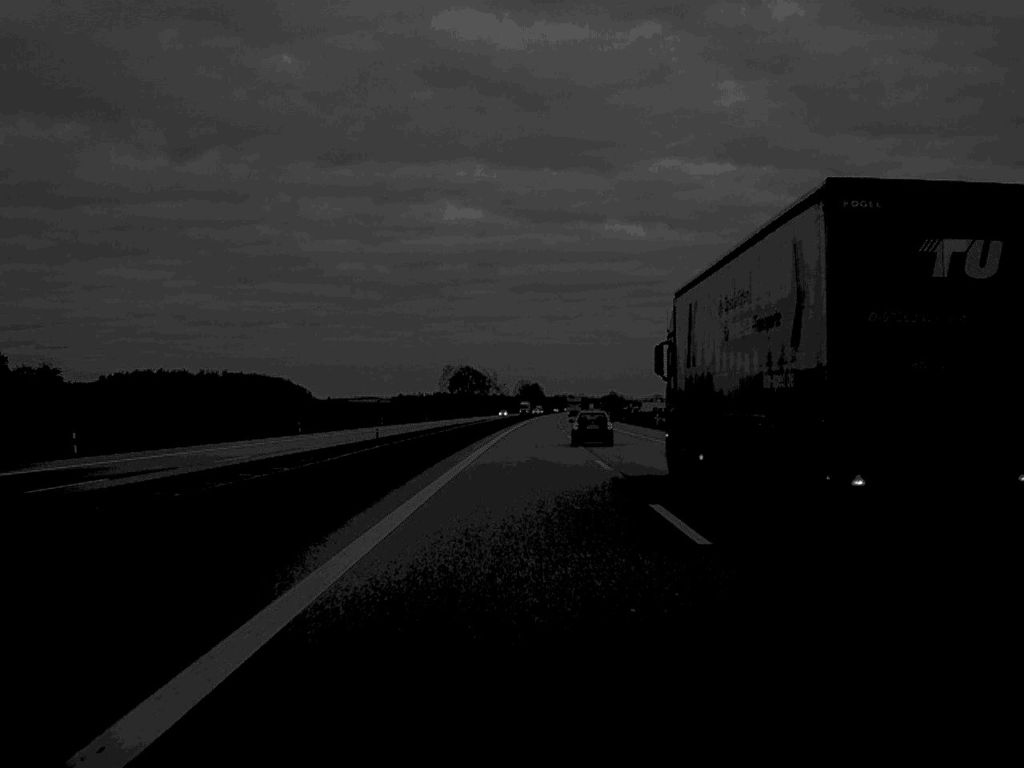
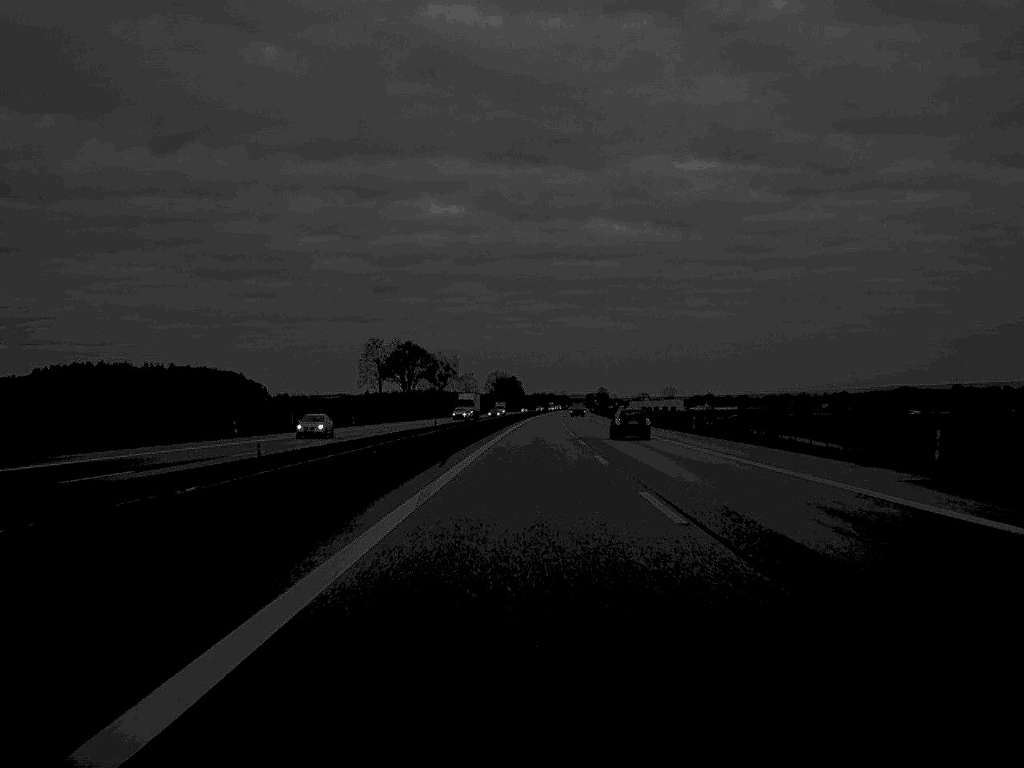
(+1.1, +123.7) m; +1°
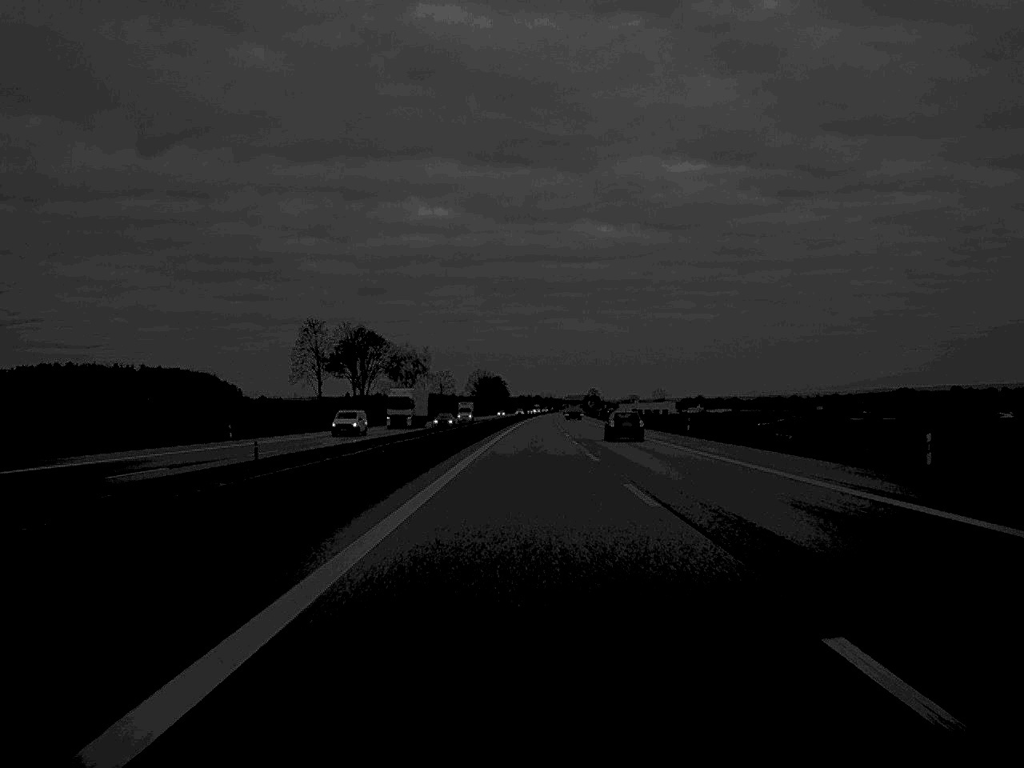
(+0.3, +50.5) m; +1°
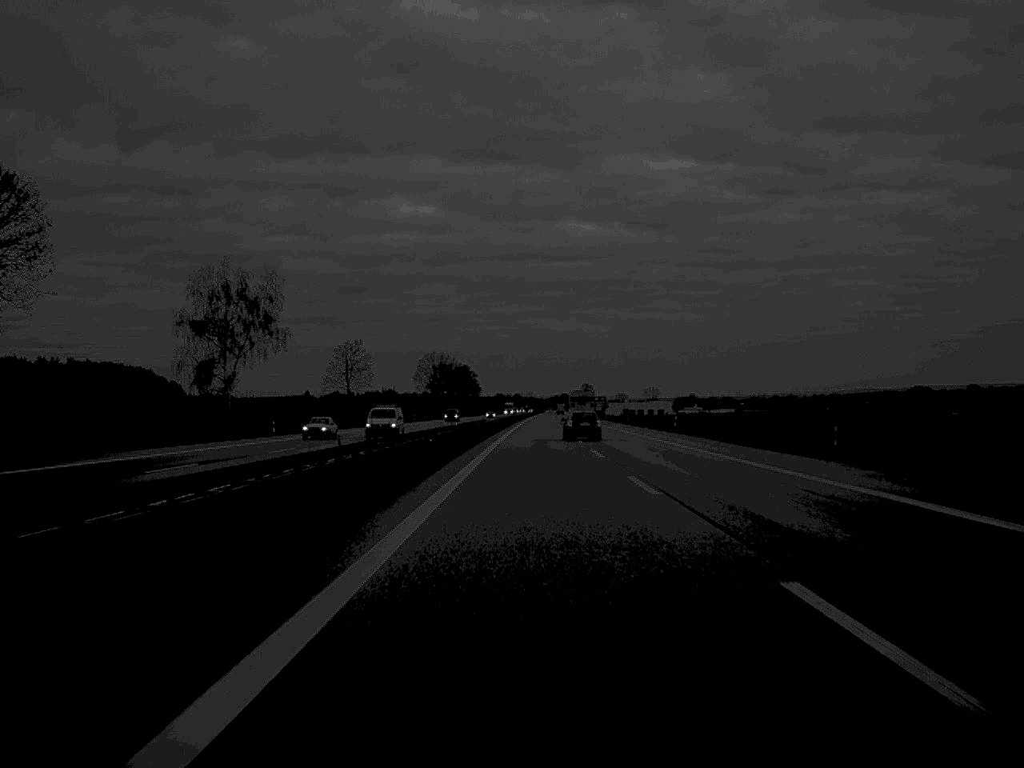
(+1.0, +141.0) m; +1°
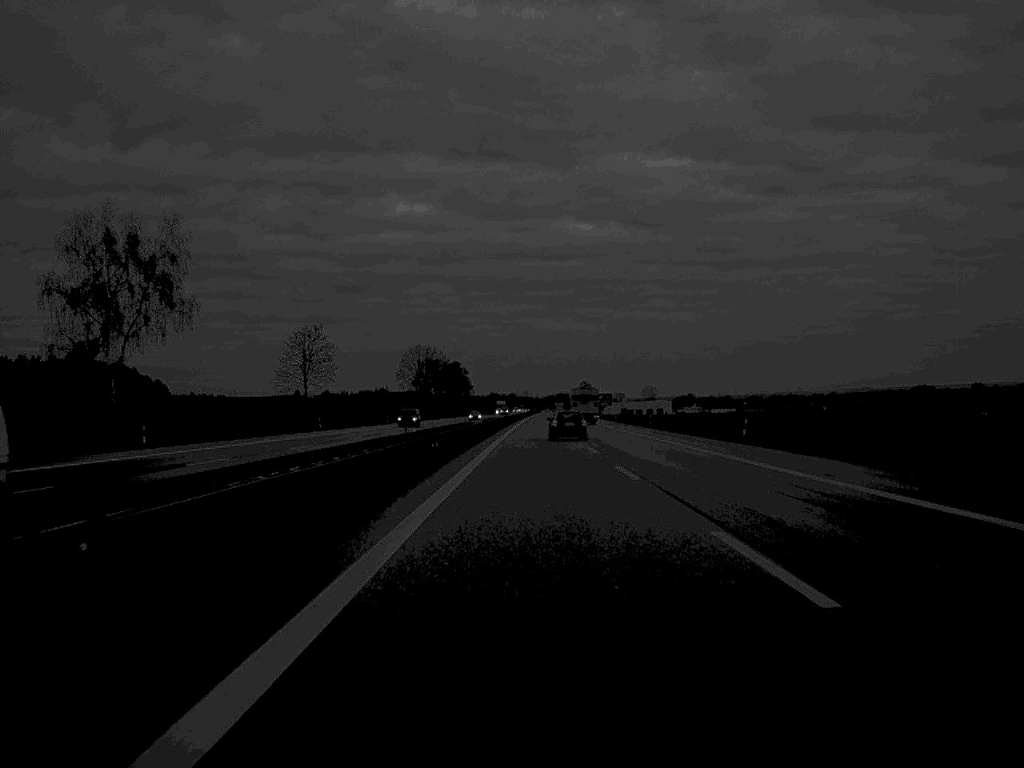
(0.0, +31.0) m; 0°
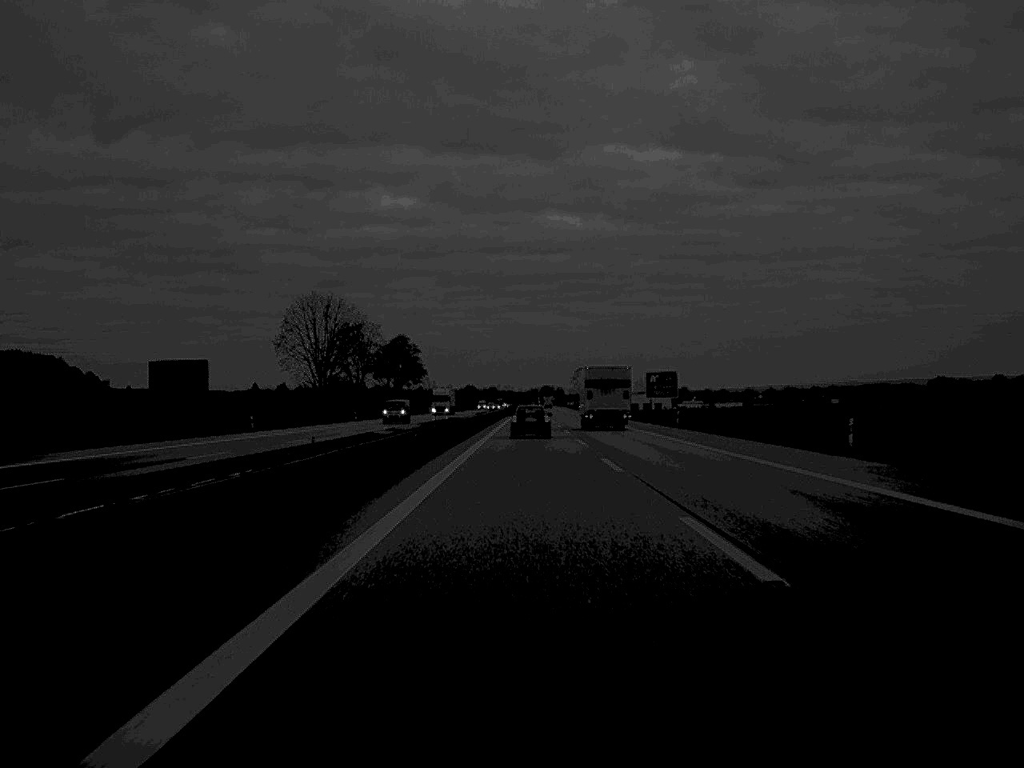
(+1.0, +123.9) m; +1°
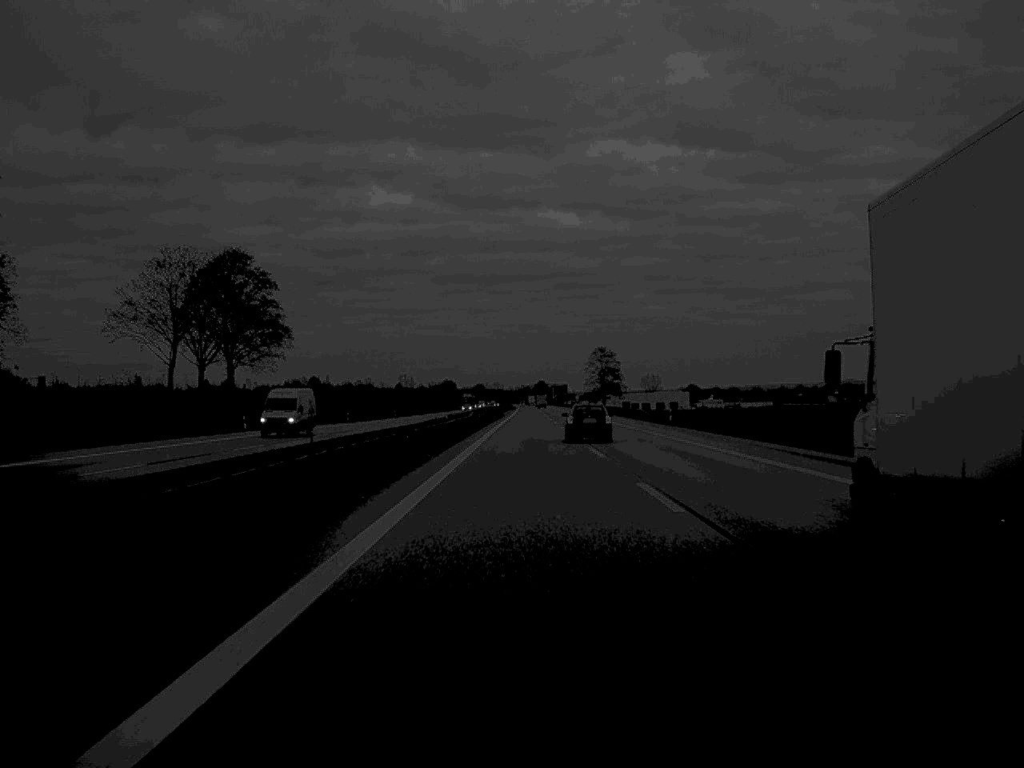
(+0.4, +154.1) m; 0°
